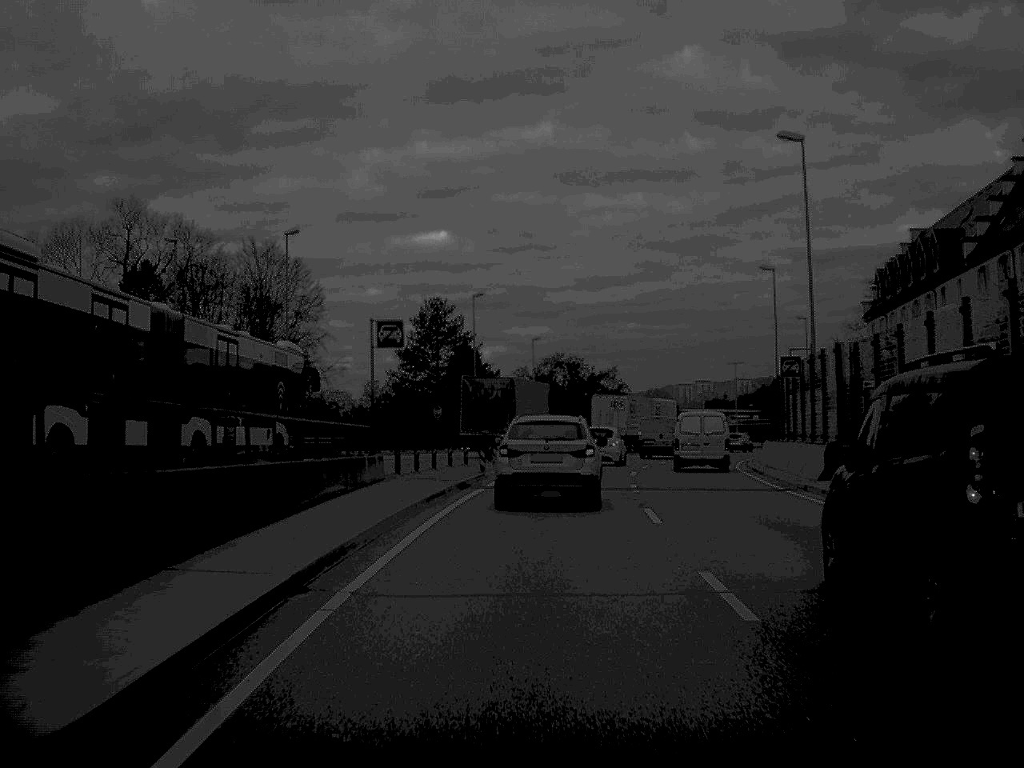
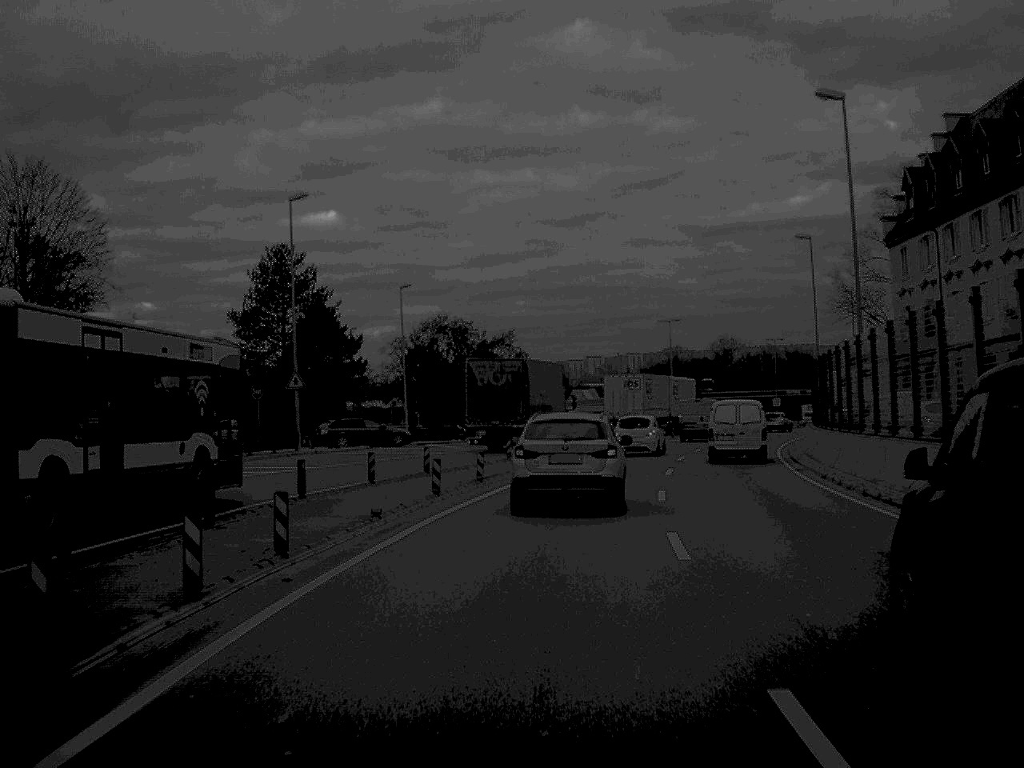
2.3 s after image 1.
(+1.3, +32.6) m; +5°
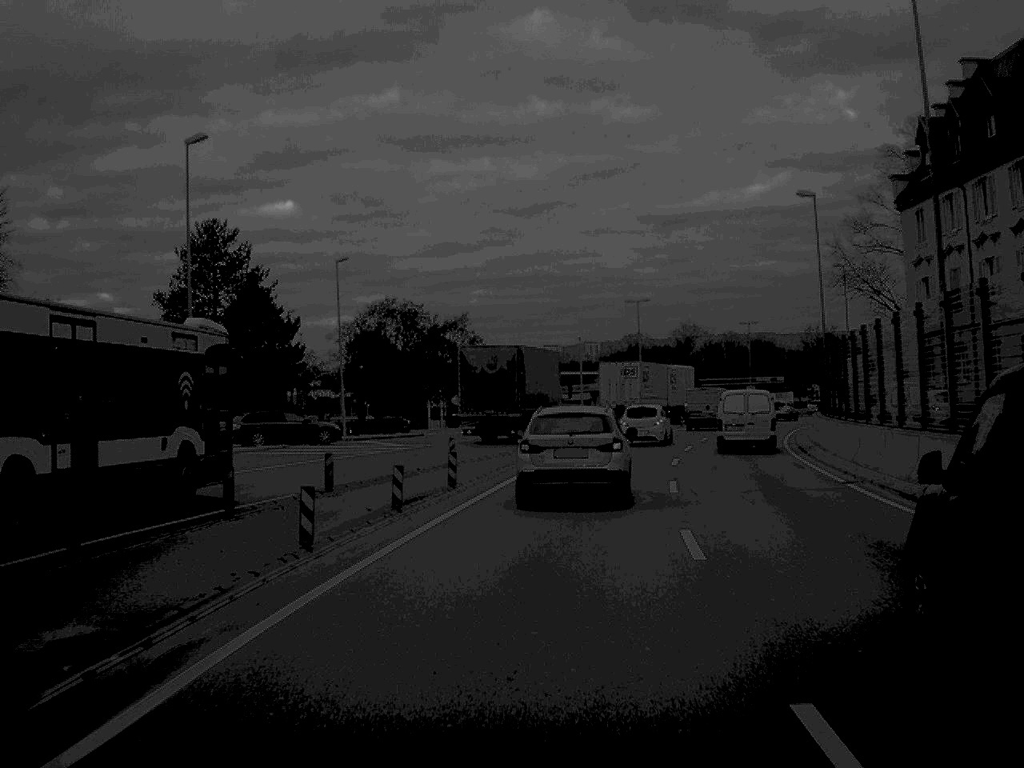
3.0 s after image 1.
(+0.2, +9.9) m; +2°
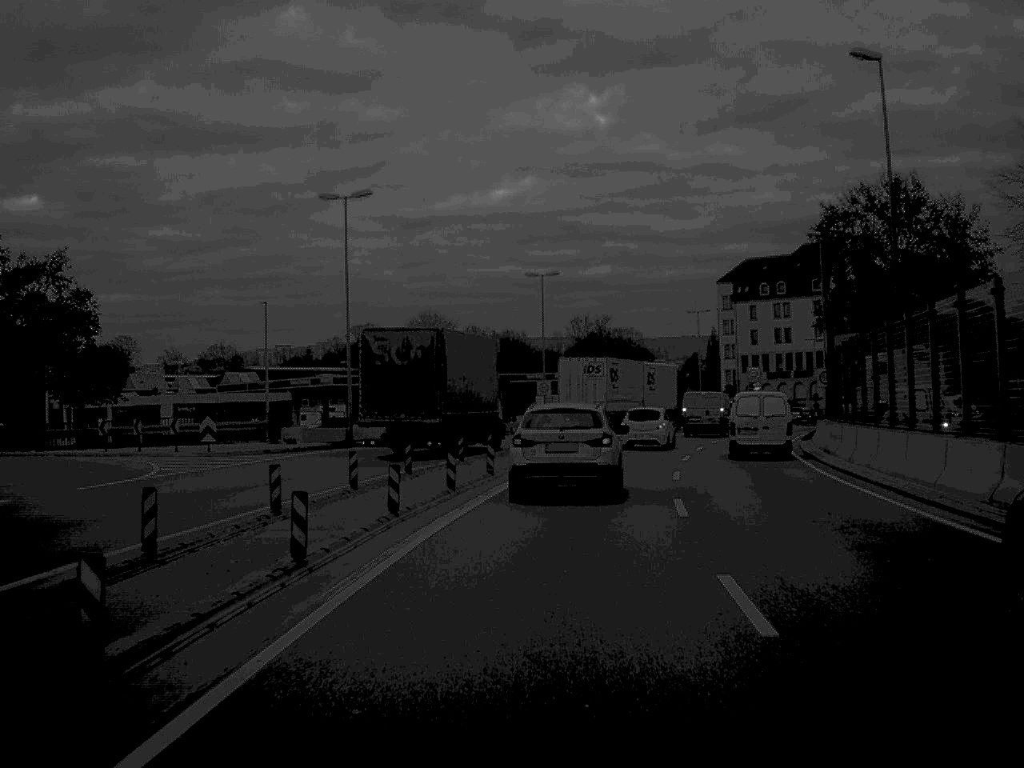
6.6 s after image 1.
(+5.4, +51.4) m; +12°
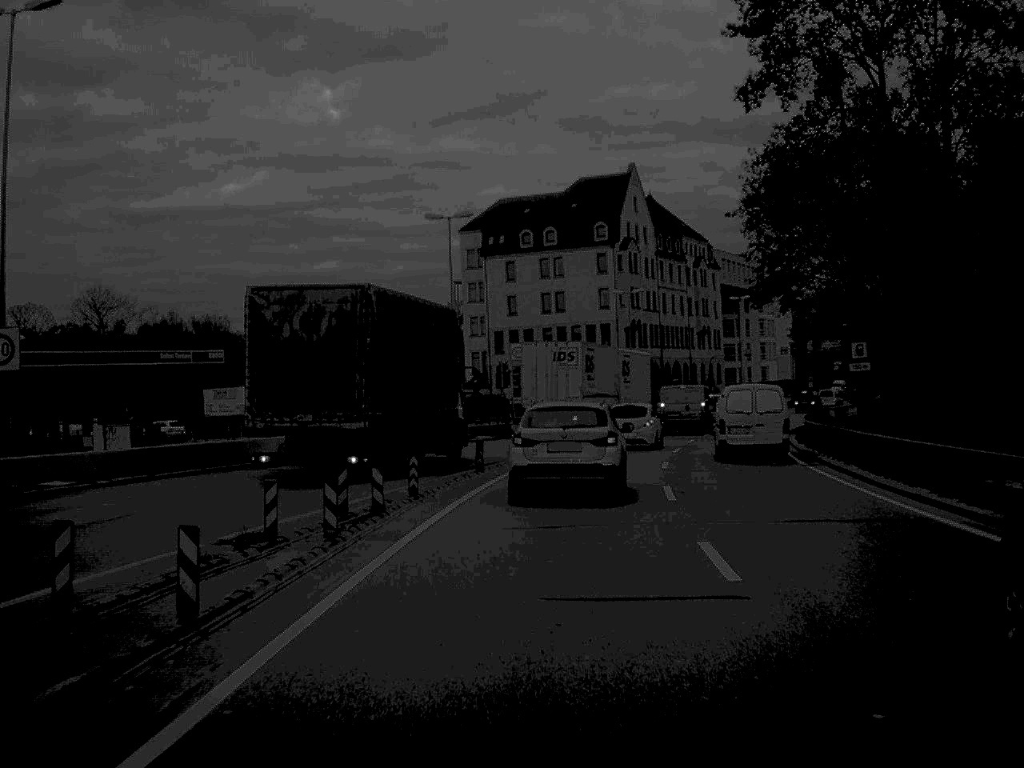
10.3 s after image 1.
(+5.4, +50.9) m; +12°
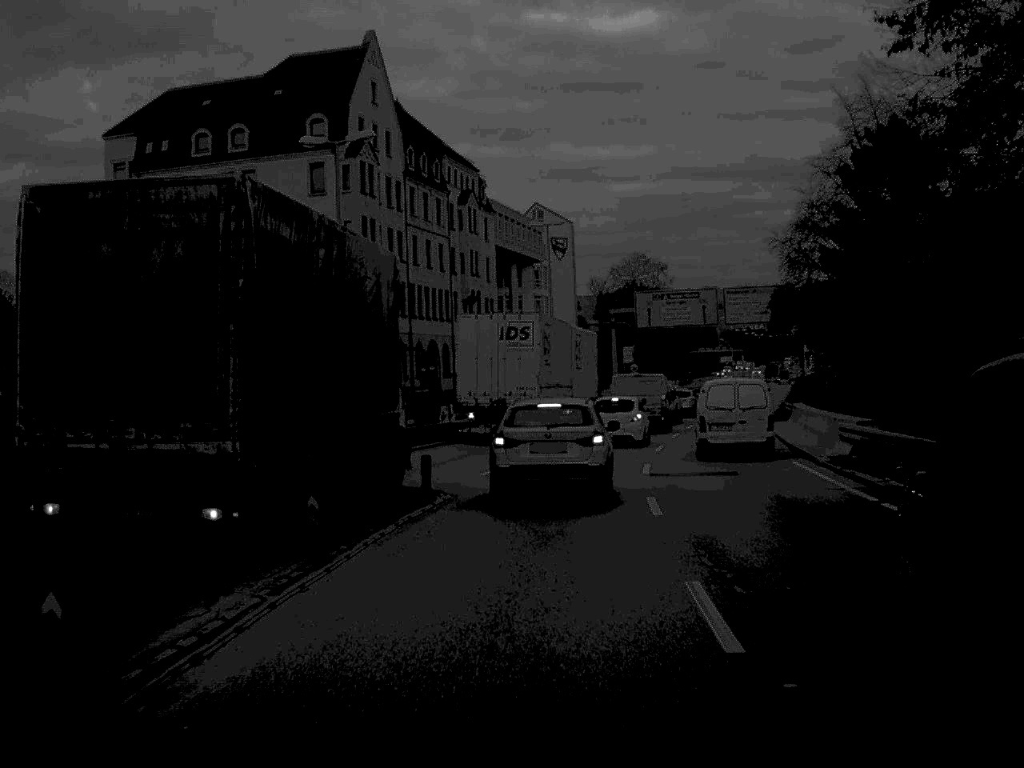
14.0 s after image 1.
(+4.6, +47.6) m; +11°
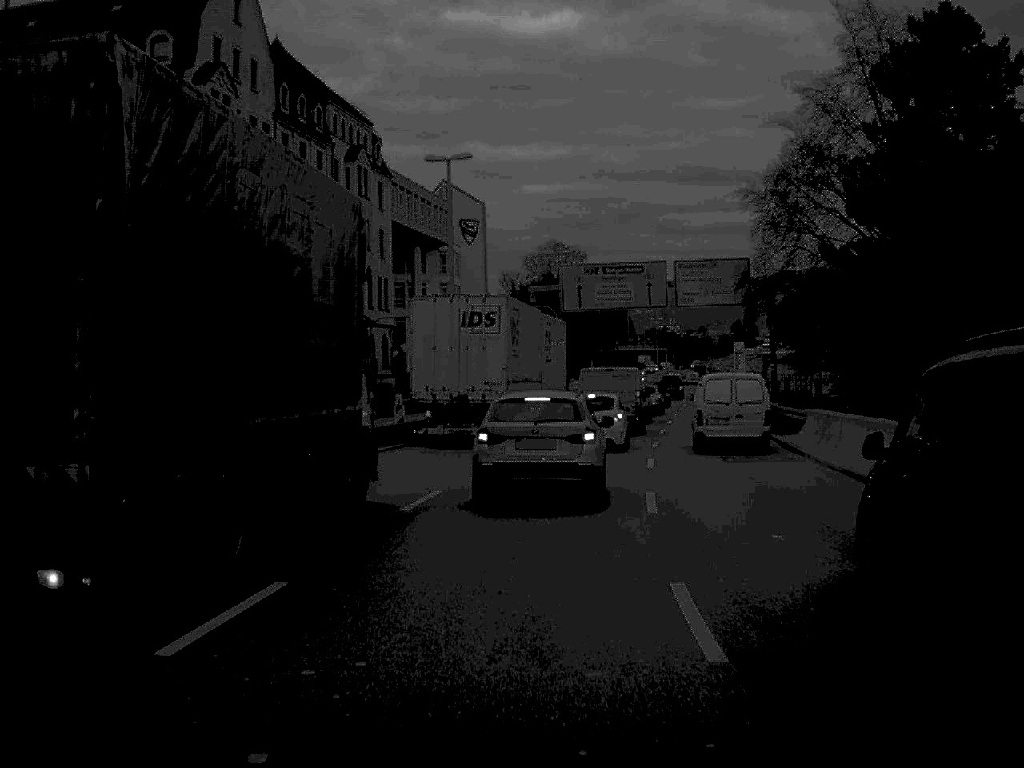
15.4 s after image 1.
(+0.6, +18.1) m; +4°
